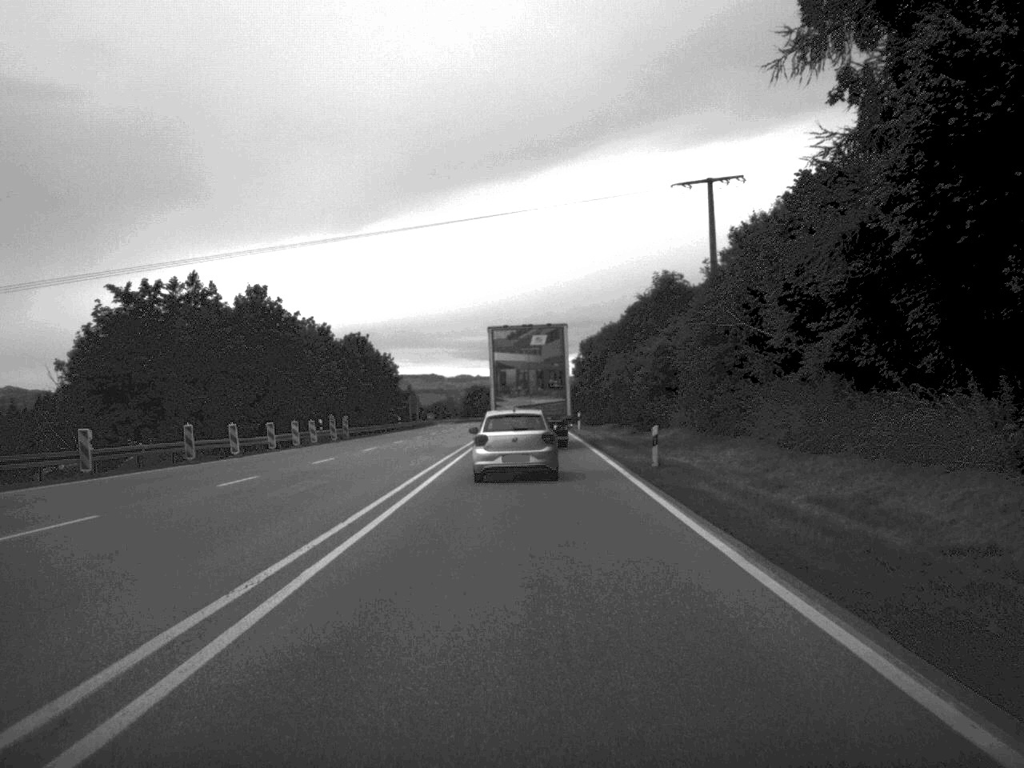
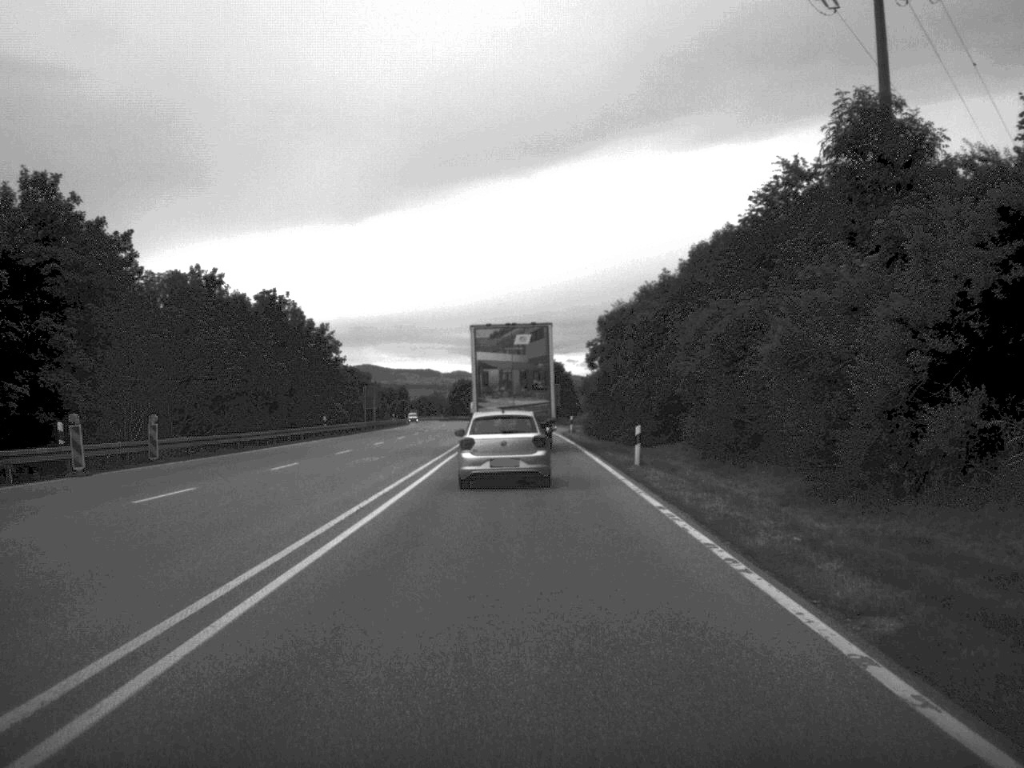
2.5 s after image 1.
(+0.1, +40.5) m; 0°
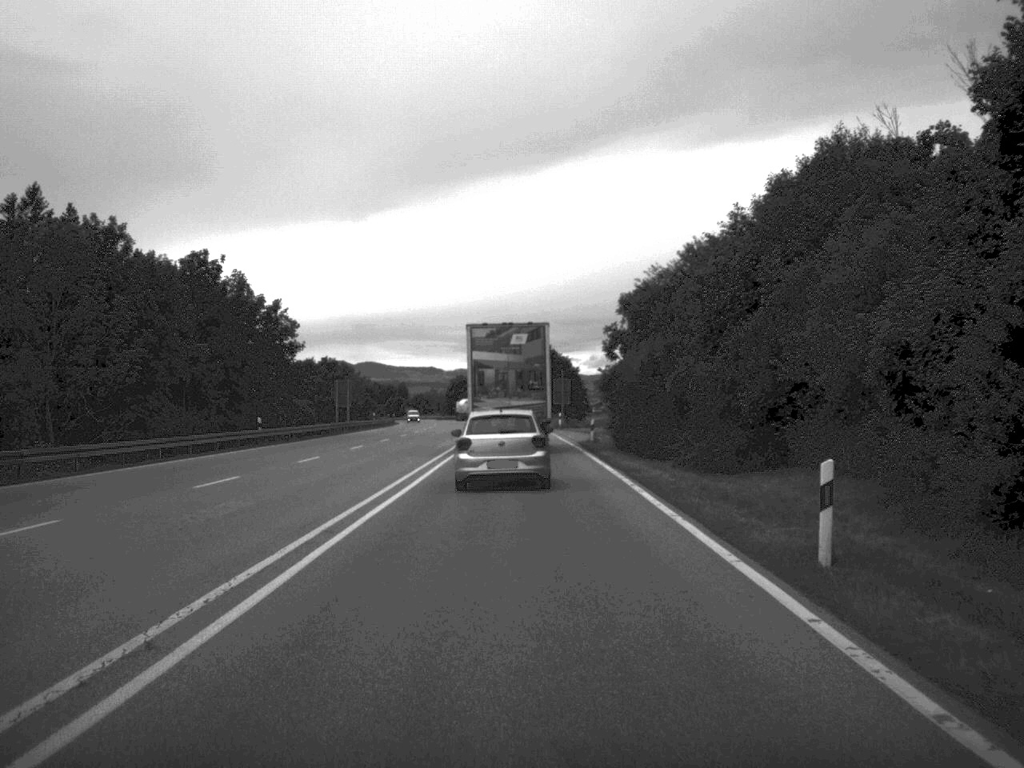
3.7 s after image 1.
(0.0, +19.5) m; 0°
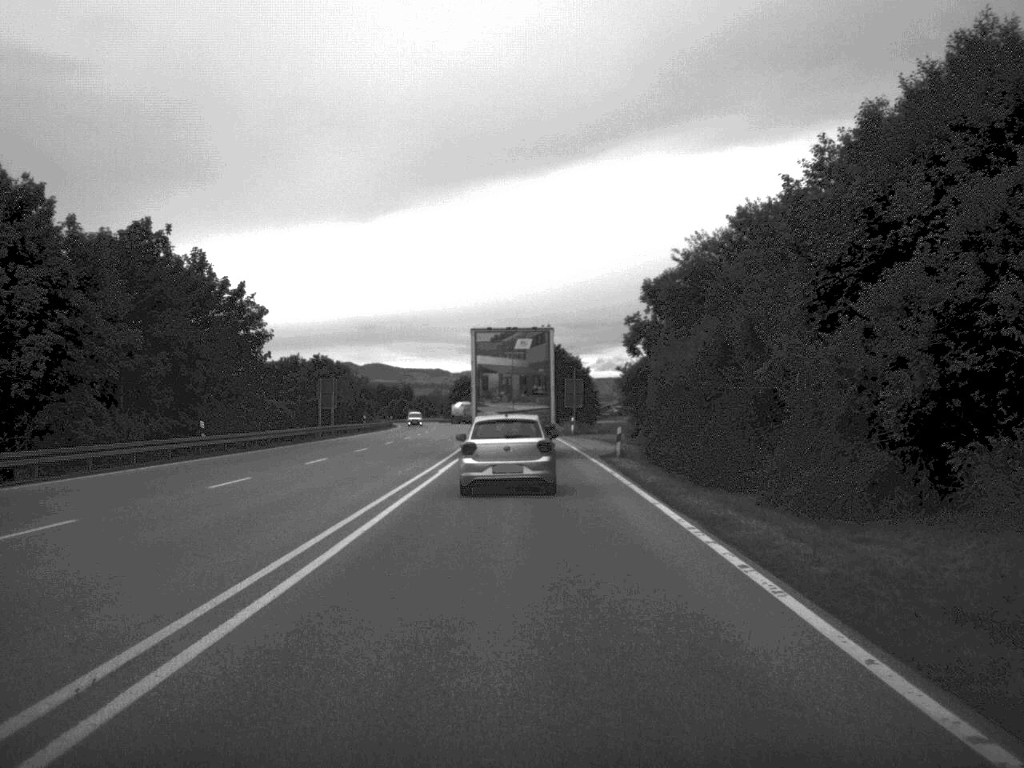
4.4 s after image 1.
(0.0, +11.3) m; 0°
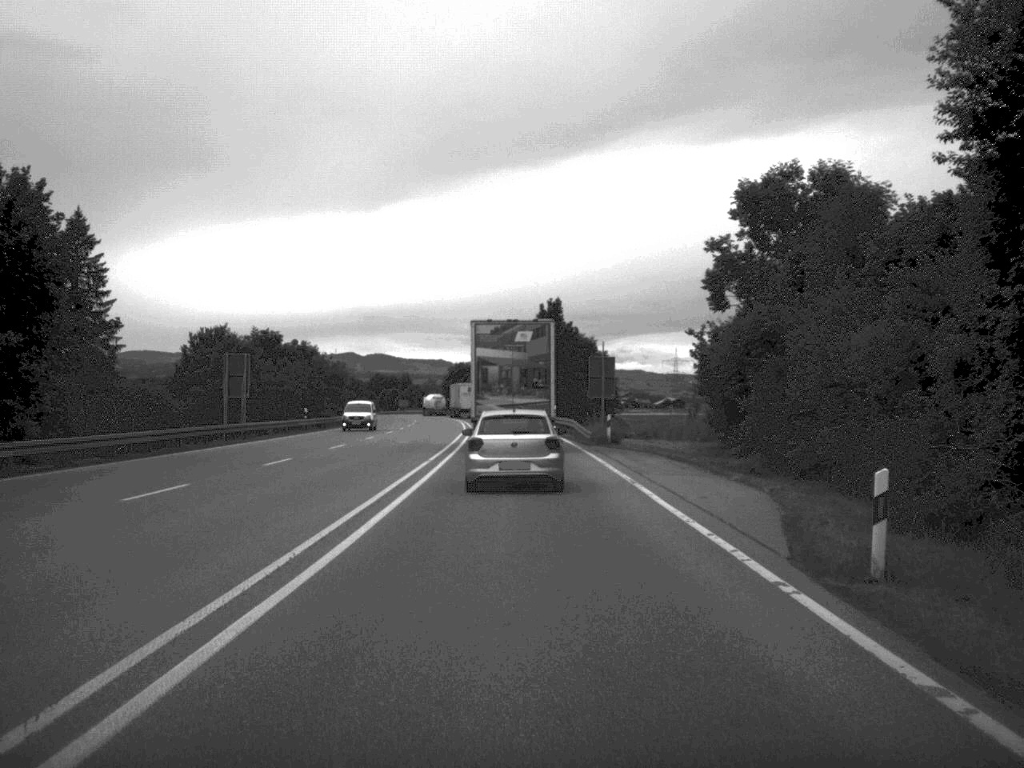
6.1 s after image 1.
(-0.1, +29.3) m; 0°
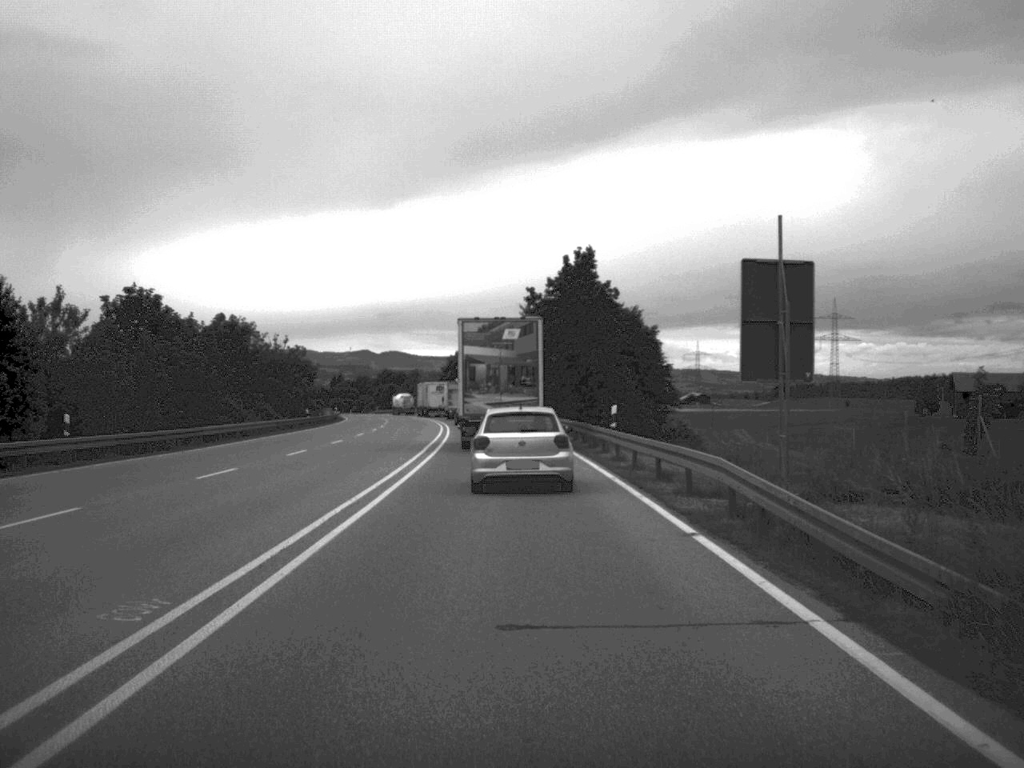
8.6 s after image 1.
(-0.2, +41.0) m; -1°
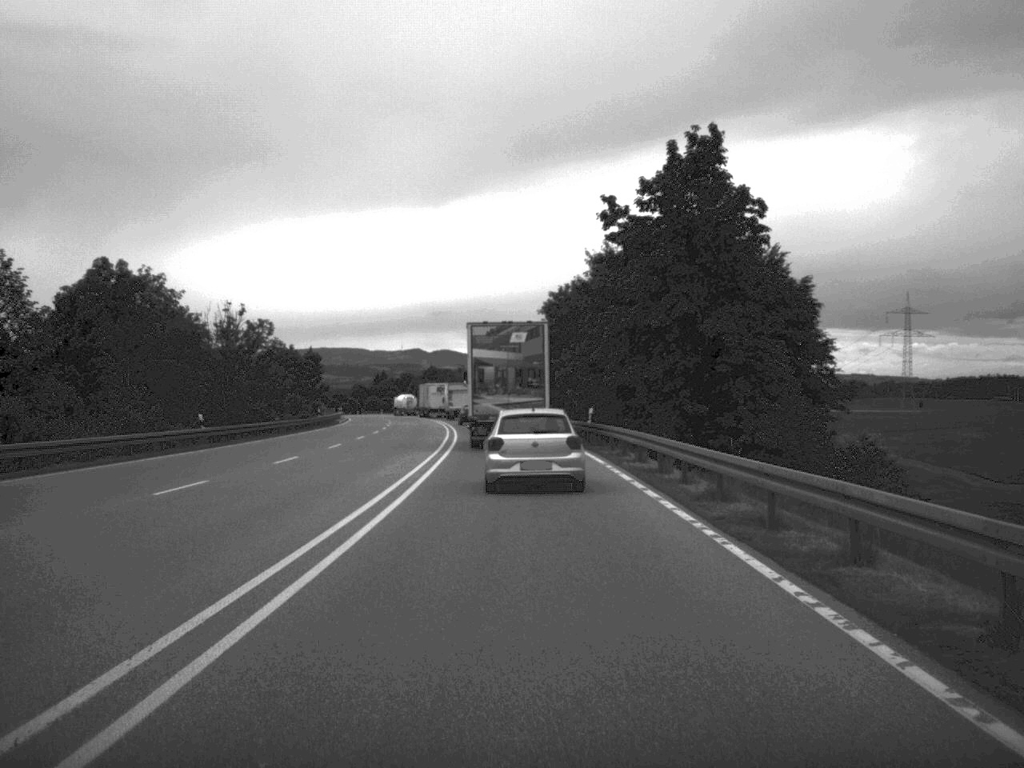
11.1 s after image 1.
(-0.9, +40.2) m; -2°
